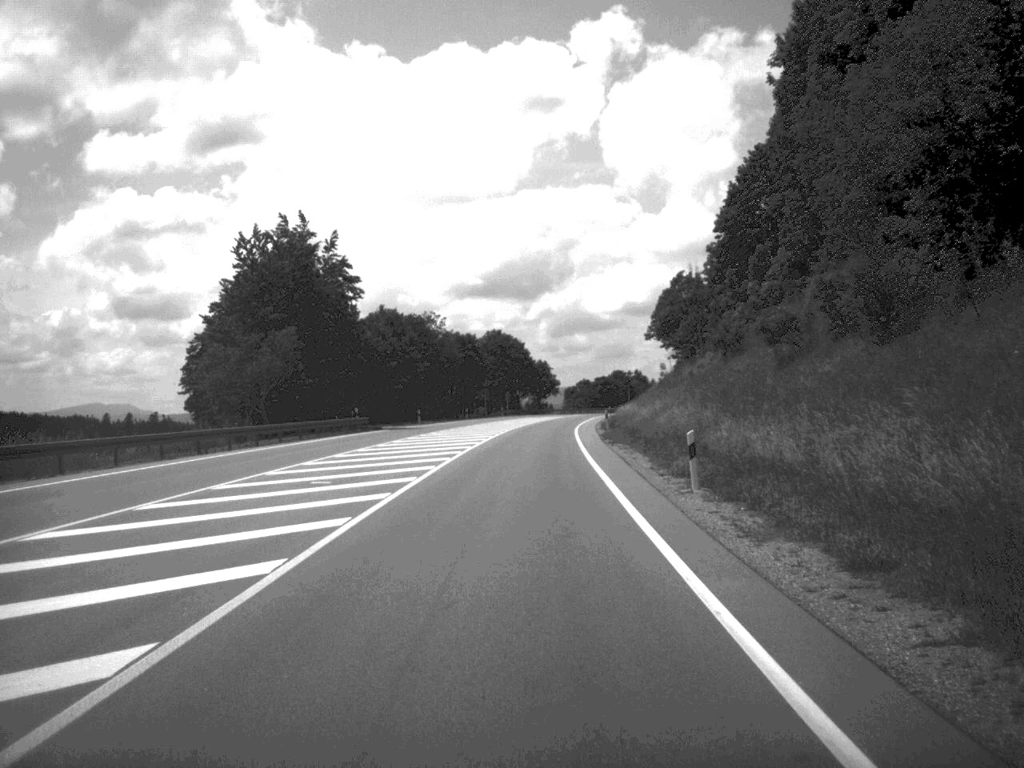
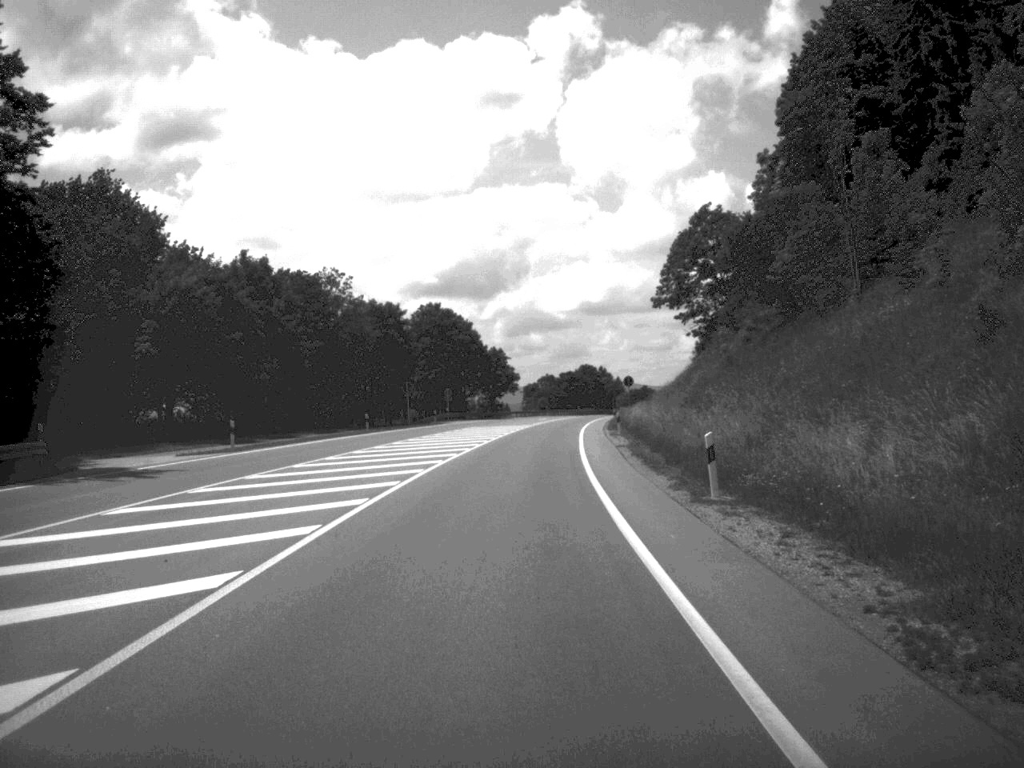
(+0.8, +50.1) m; +2°
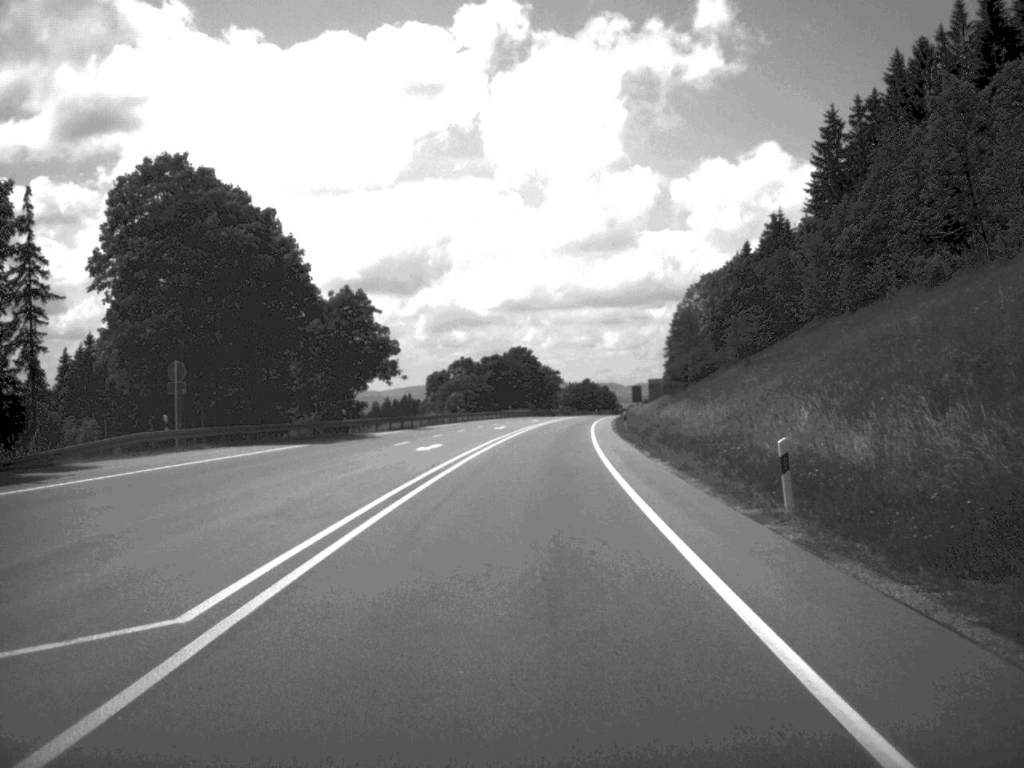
(+2.1, +82.3) m; +3°
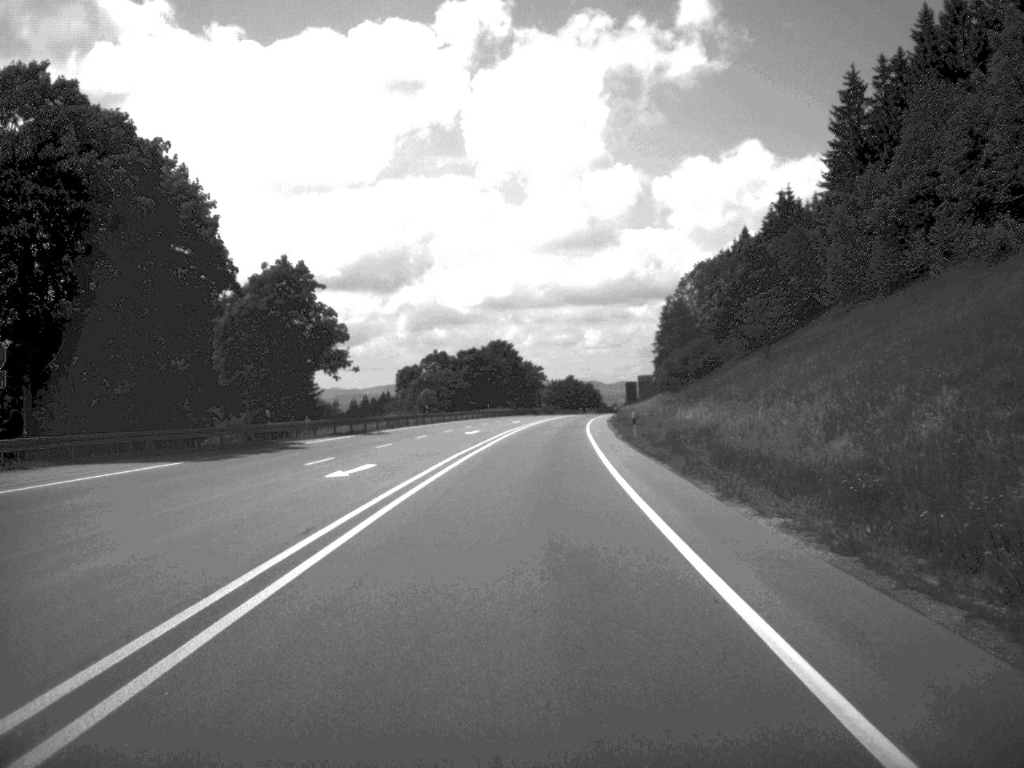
(+0.1, +15.7) m; +1°
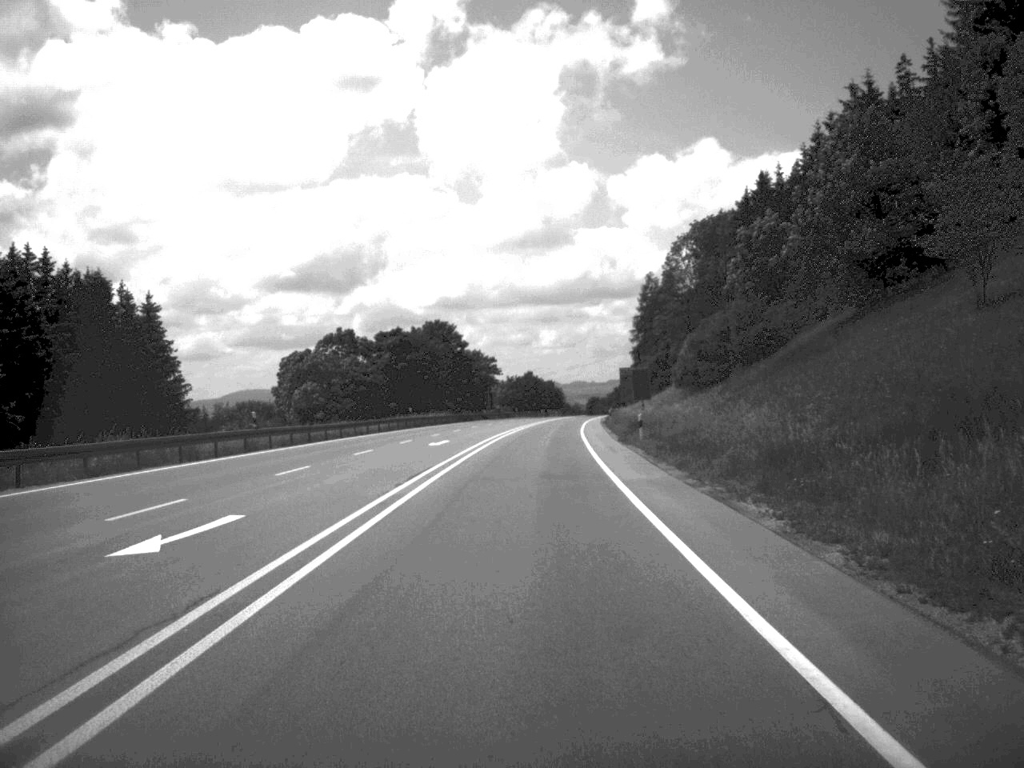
(+0.8, +48.3) m; +2°
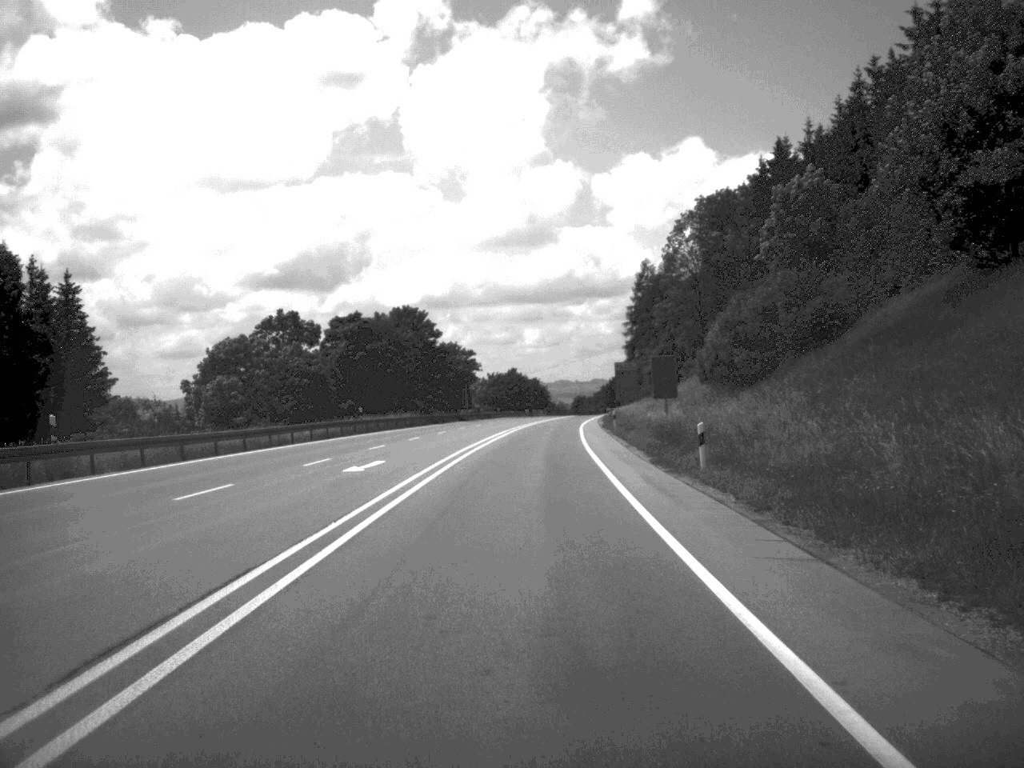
(+0.1, +19.1) m; +1°
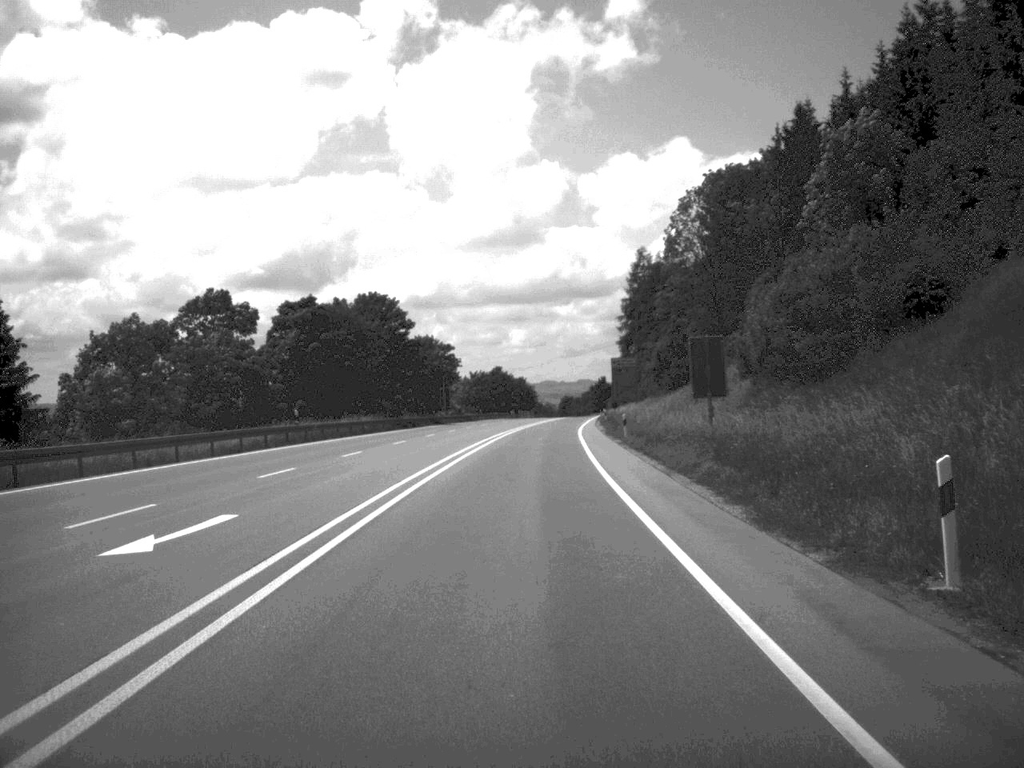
(+0.1, +16.1) m; +1°
